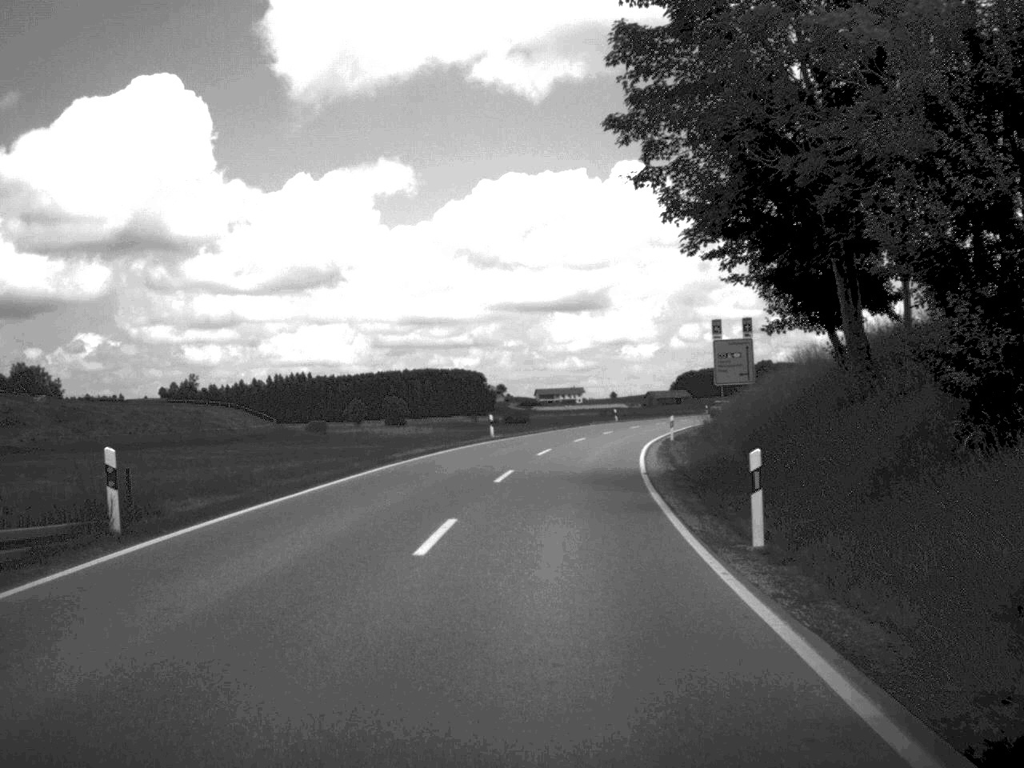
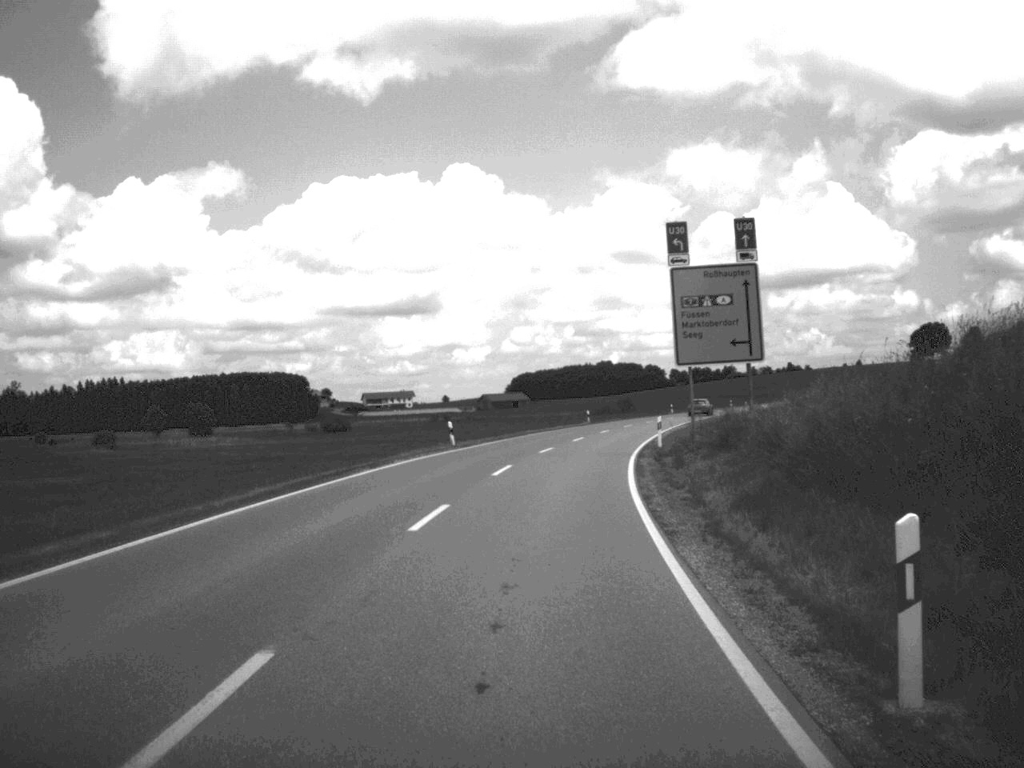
(+2.8, +44.0) m; +7°
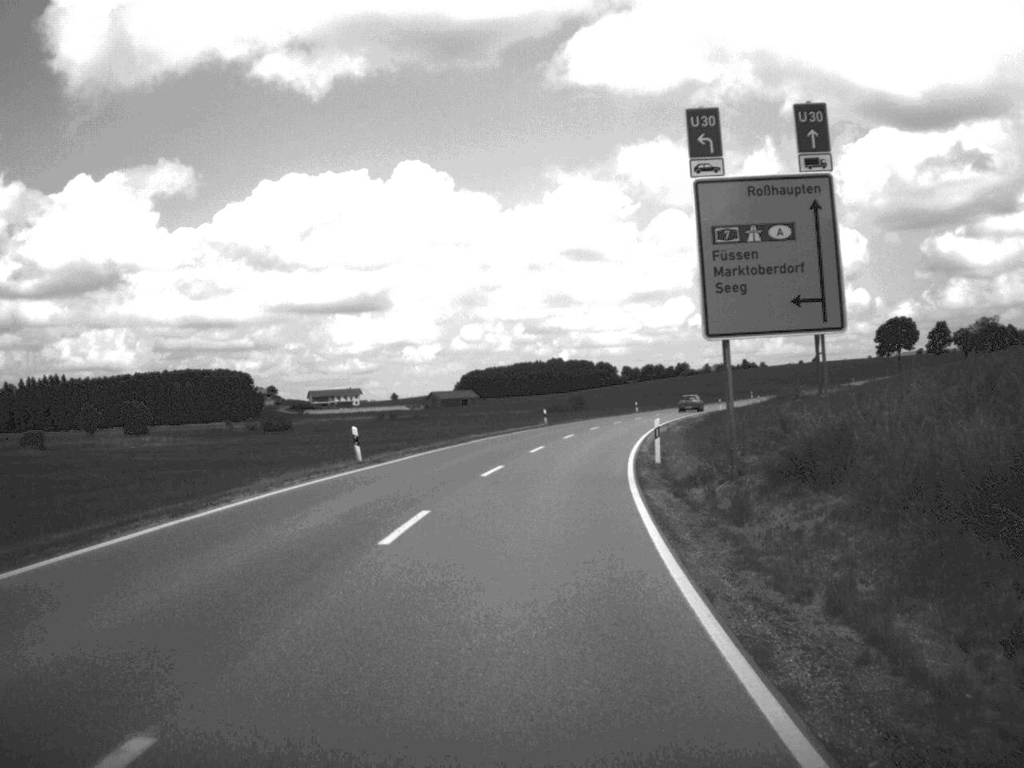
(+0.3, +13.8) m; +2°
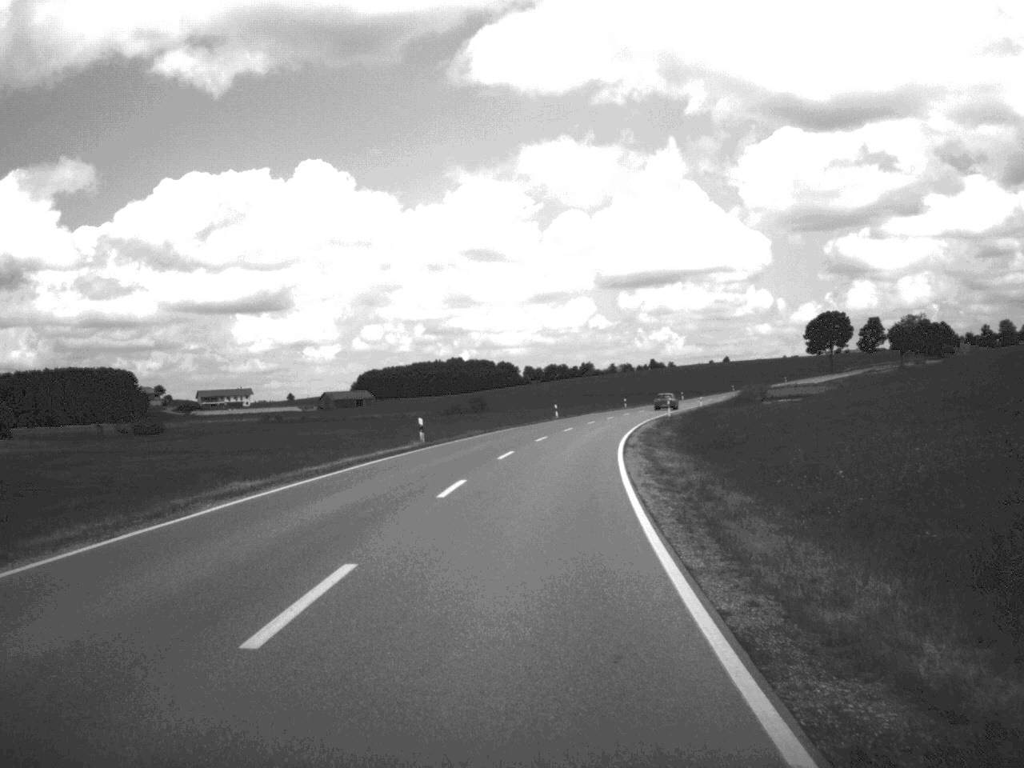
(+1.1, +28.5) m; +4°
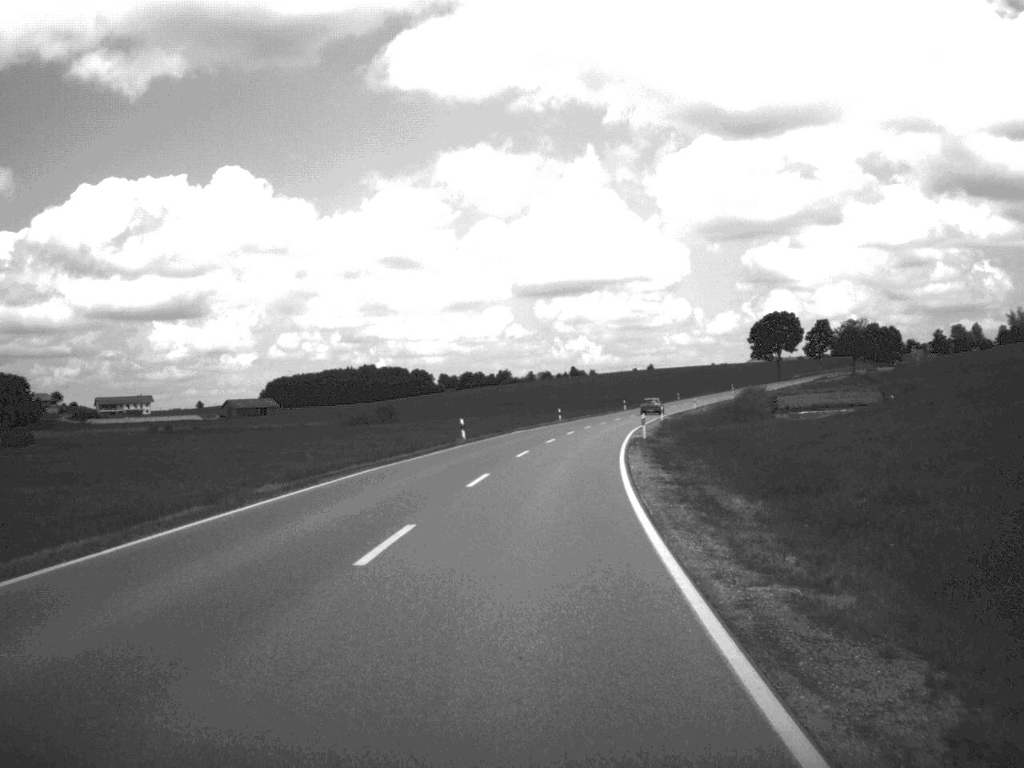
(+1.1, +31.1) m; +4°
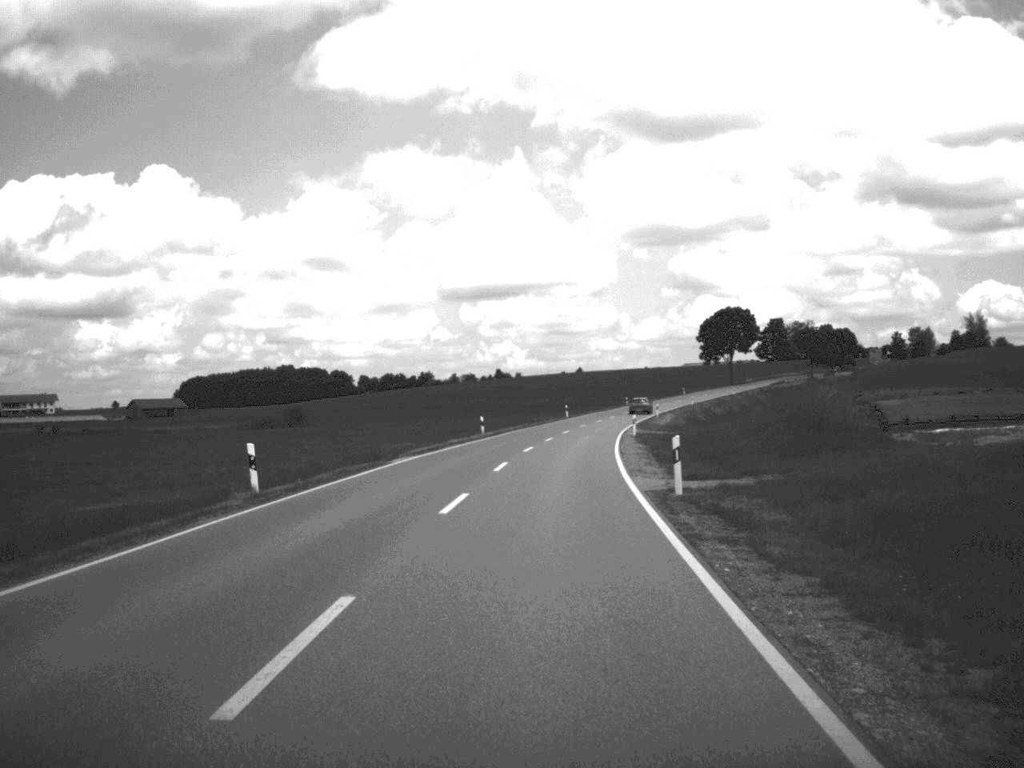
(+0.8, +29.6) m; +3°
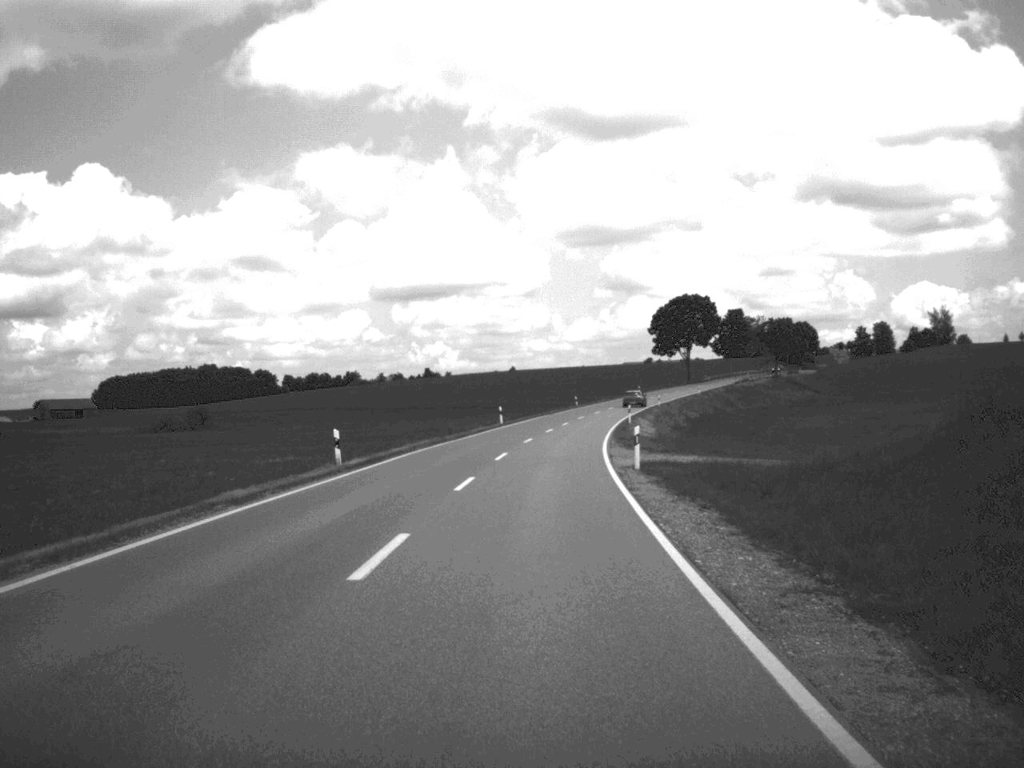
(+0.8, +30.1) m; +3°
